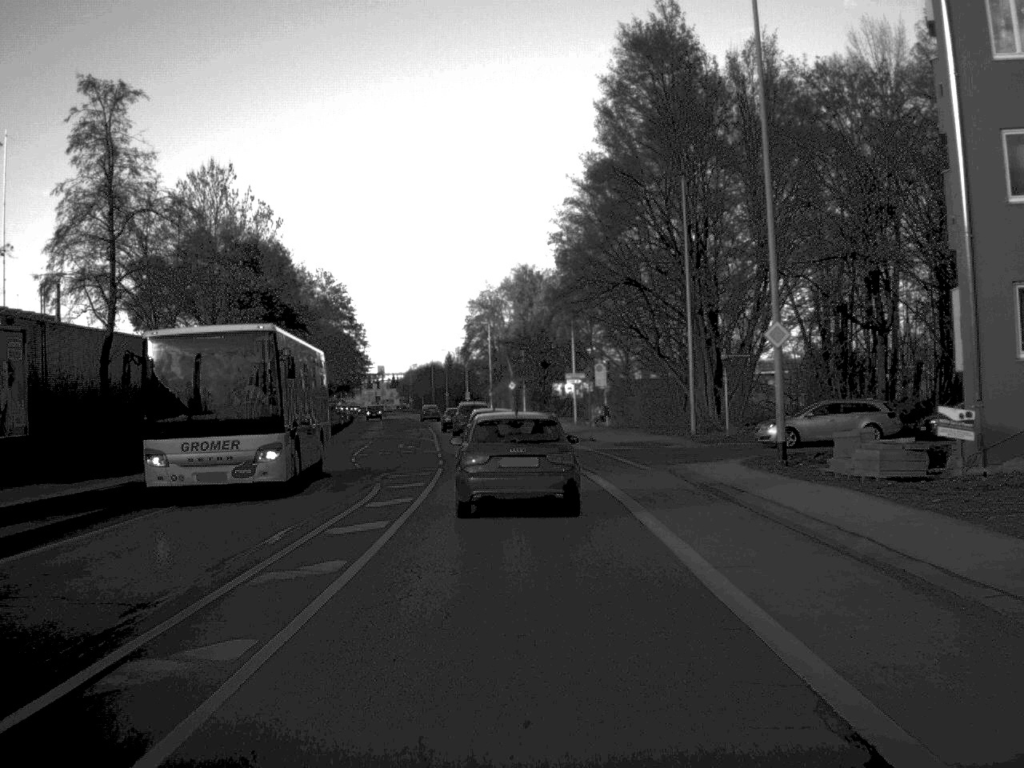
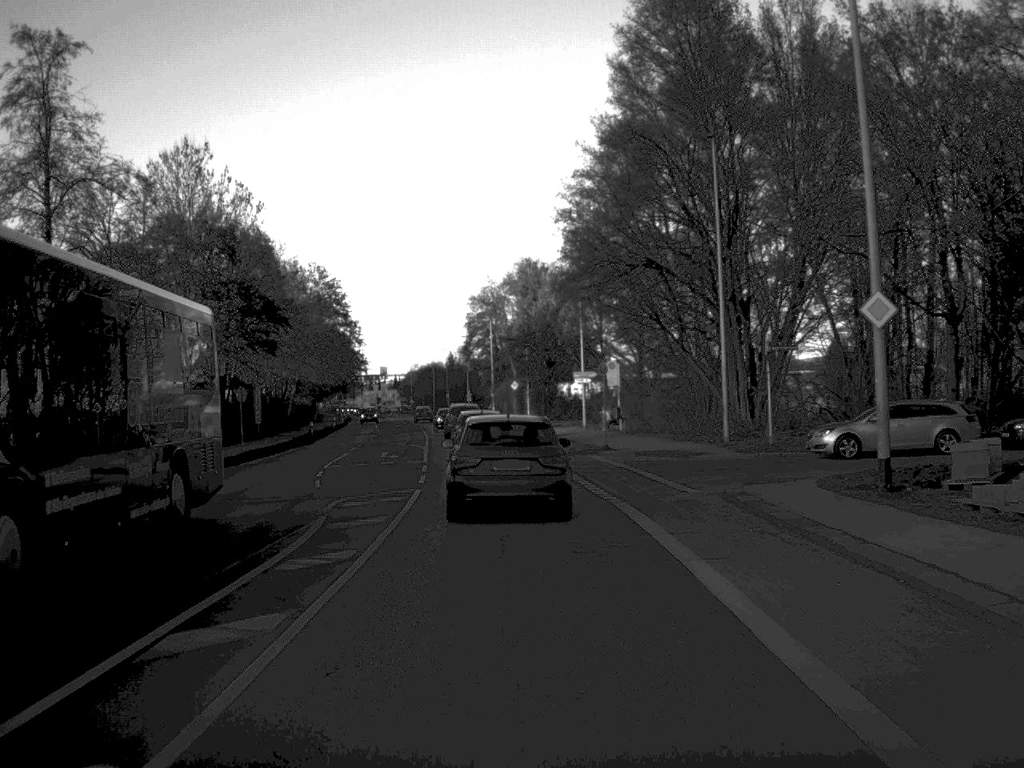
(0.0, +7.3) m; 0°
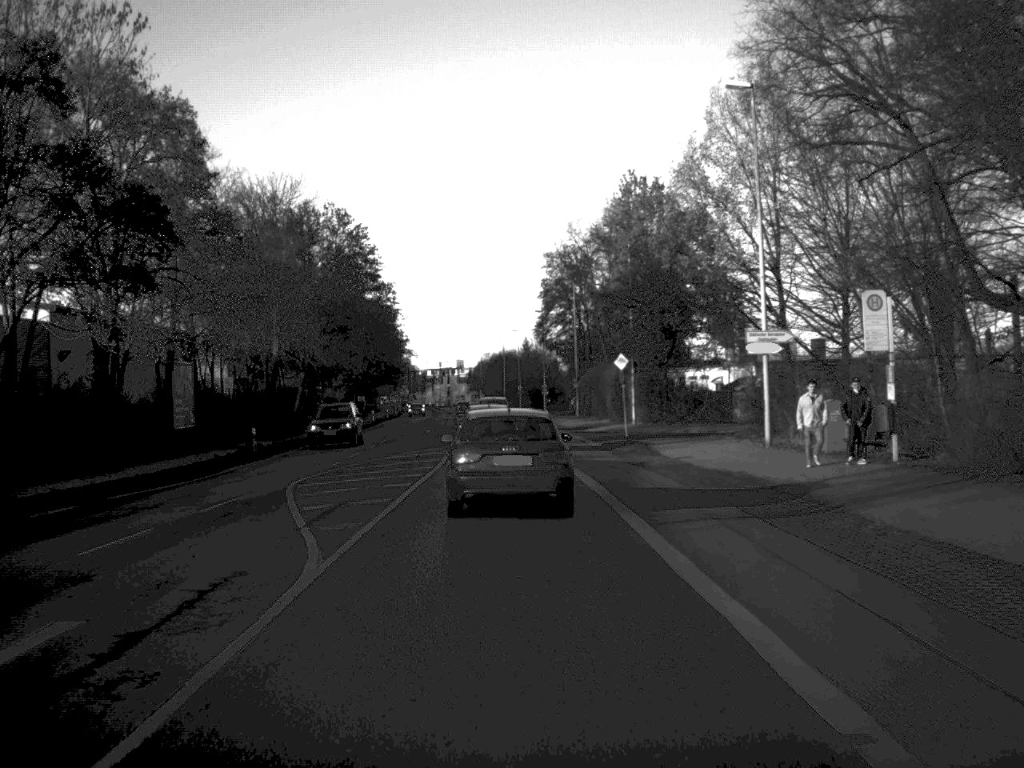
(-1.2, +36.7) m; -4°
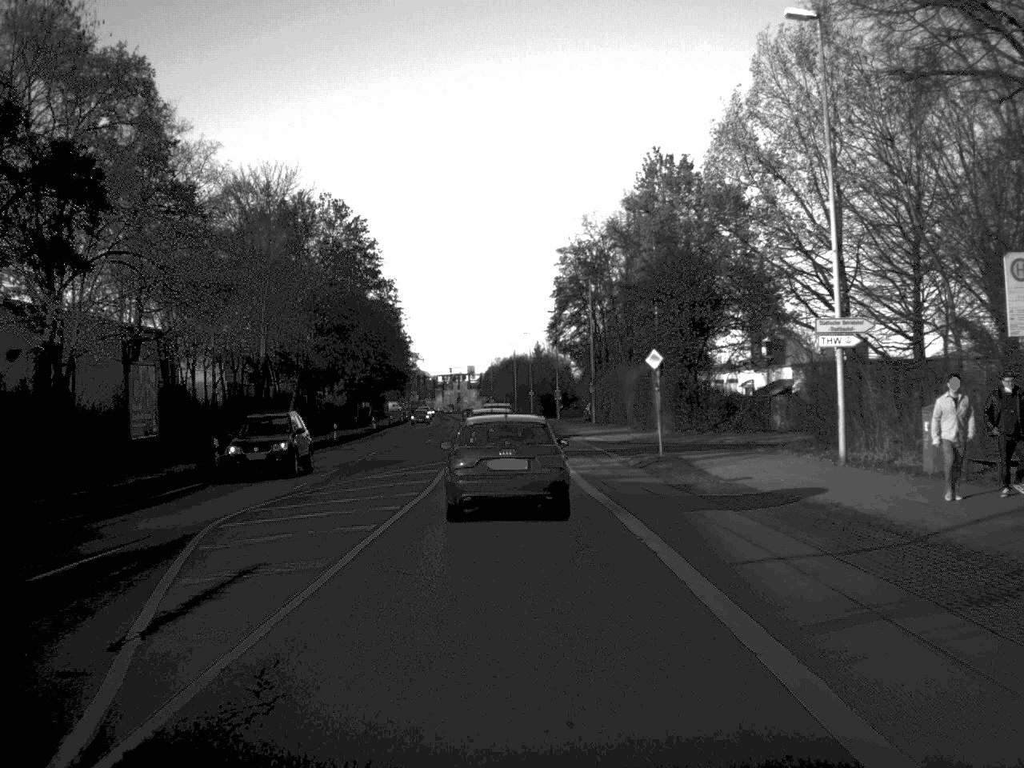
(0.0, +7.3) m; -1°
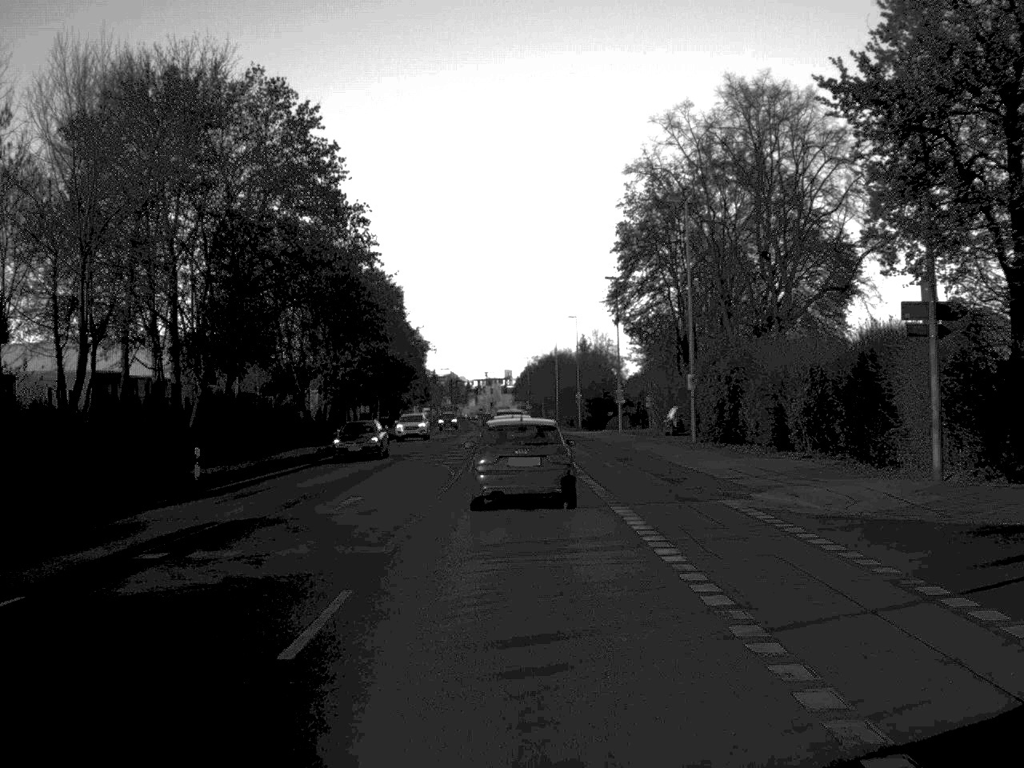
(-0.7, +35.8) m; -2°
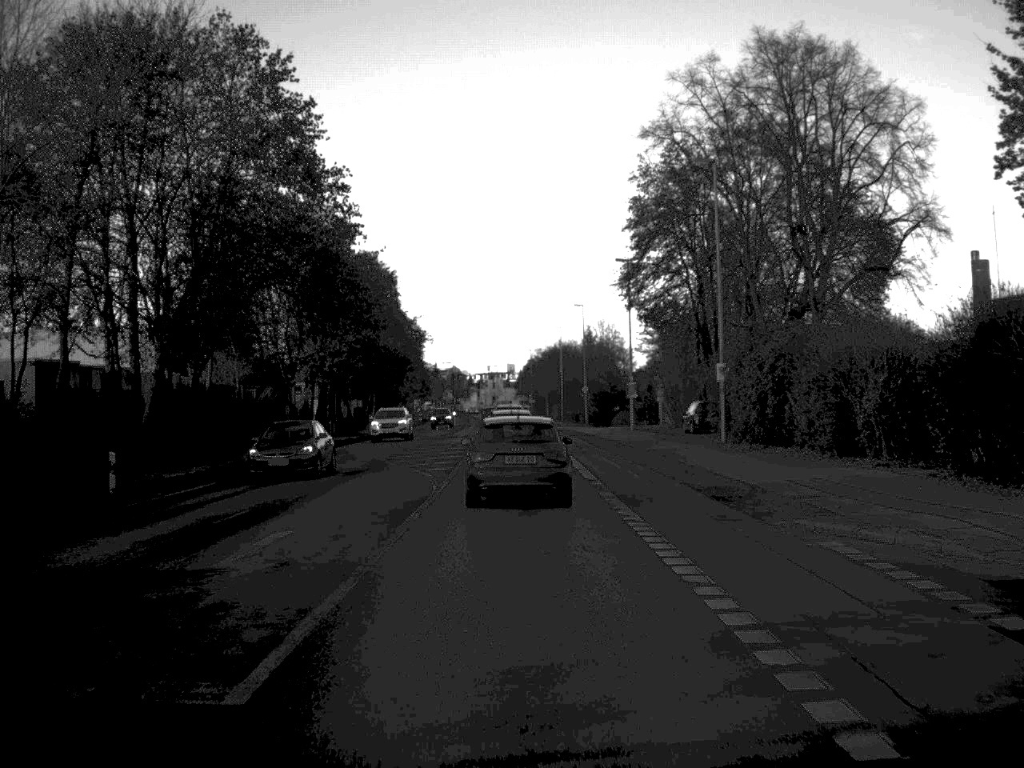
(0.0, +7.4) m; 0°
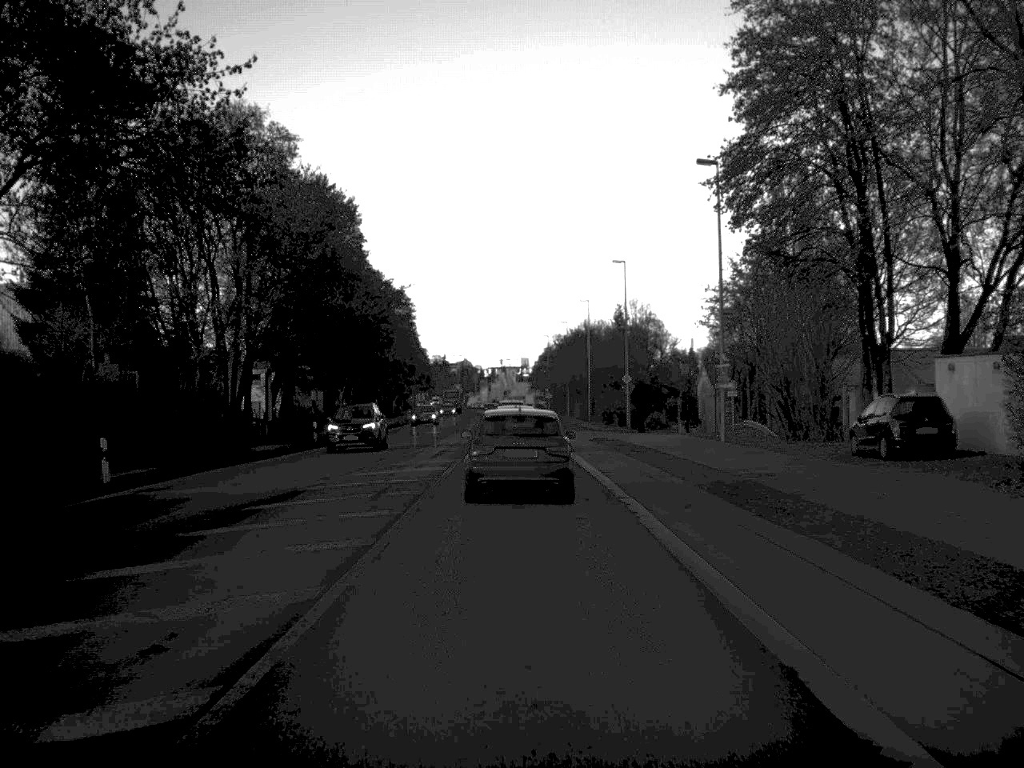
(-0.3, +30.5) m; -1°
